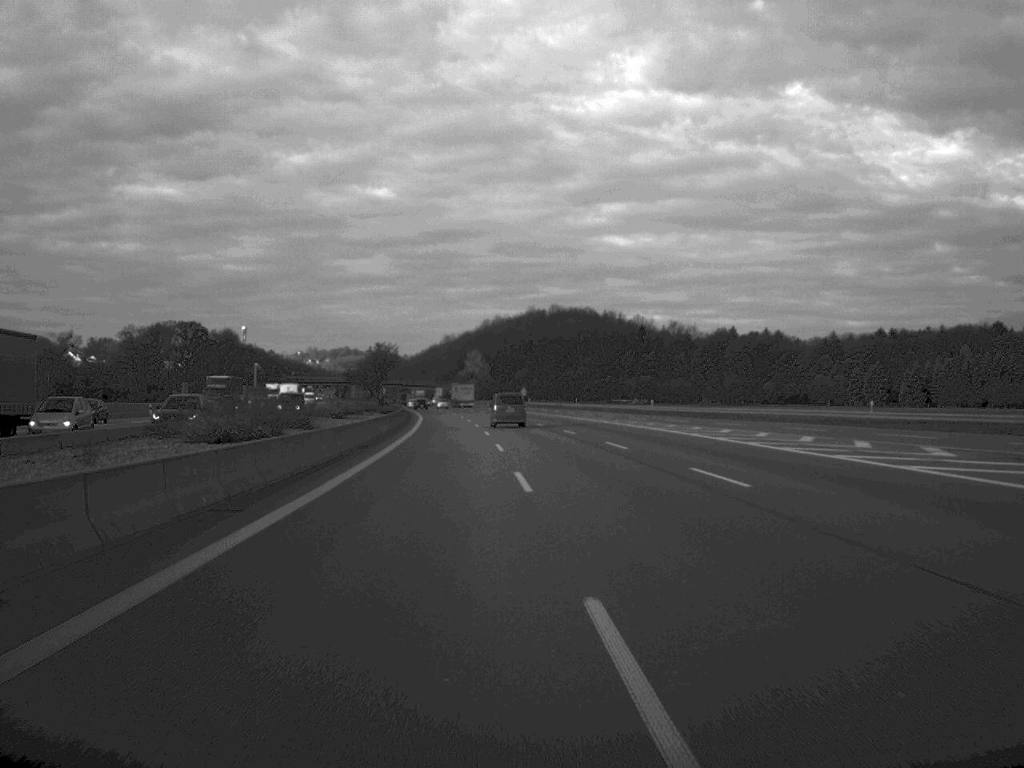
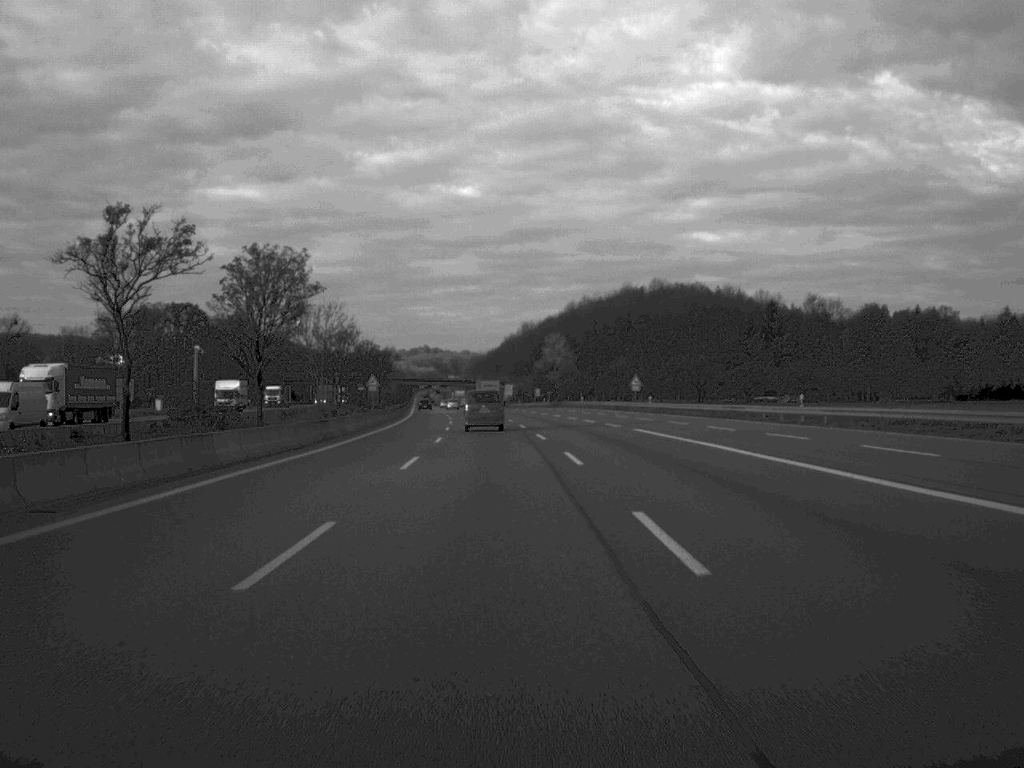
(-2.4, +99.9) m; -4°
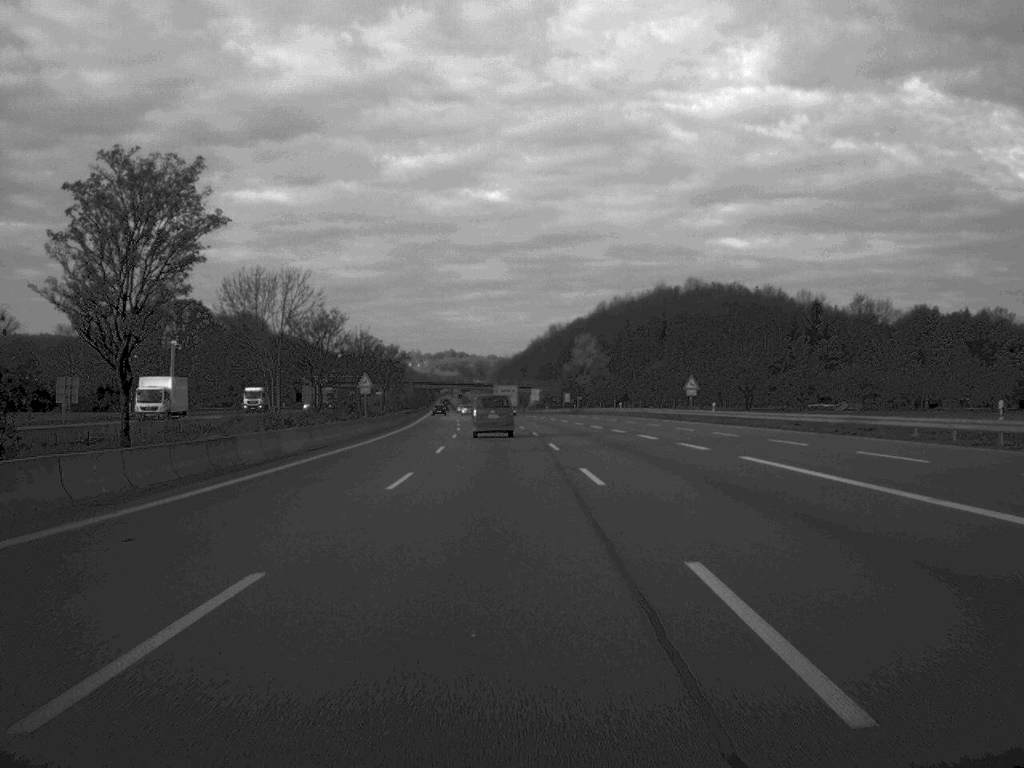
(-0.2, +22.7) m; -1°
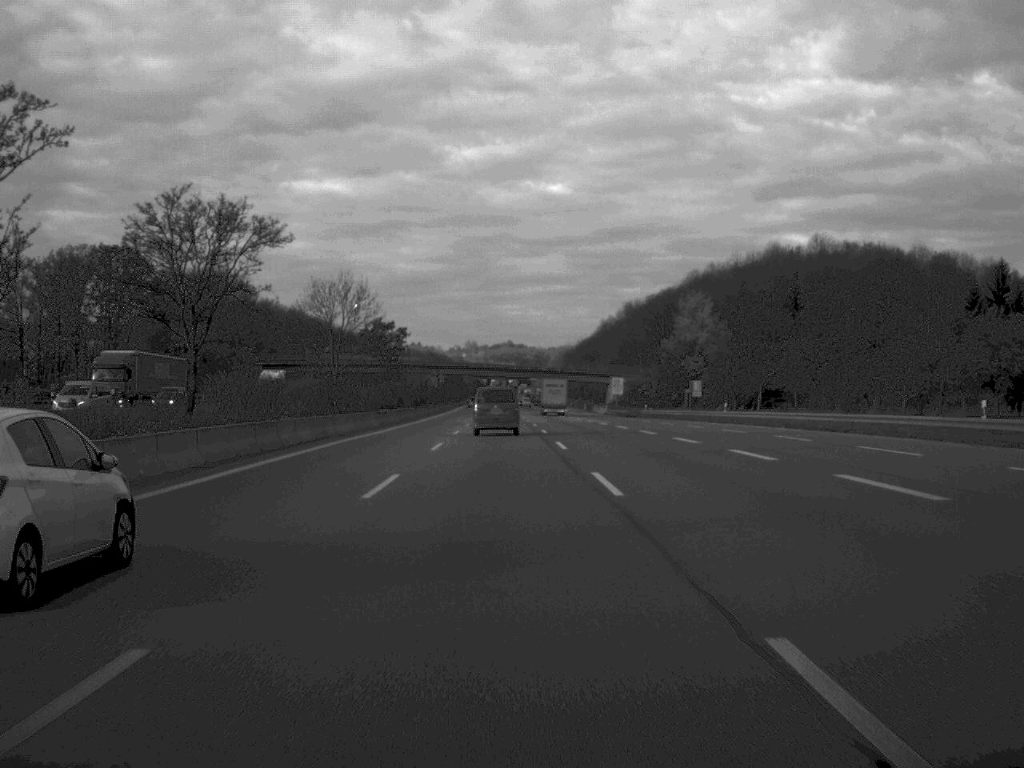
(-2.5, +92.3) m; -3°
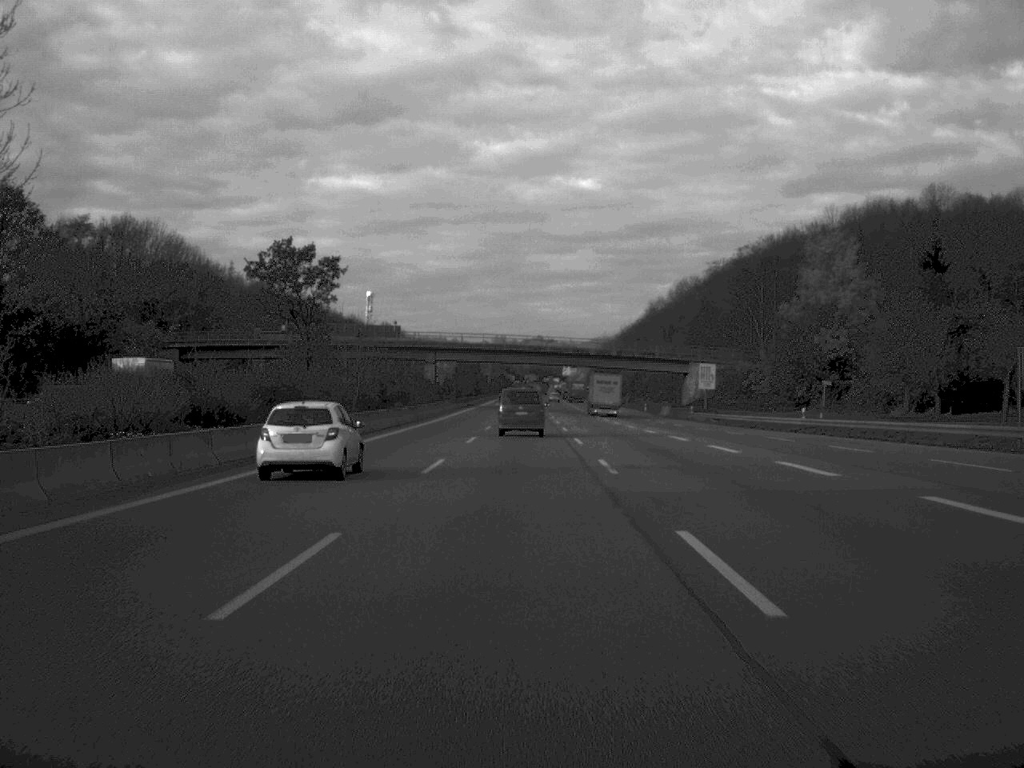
(-1.0, +63.8) m; -1°
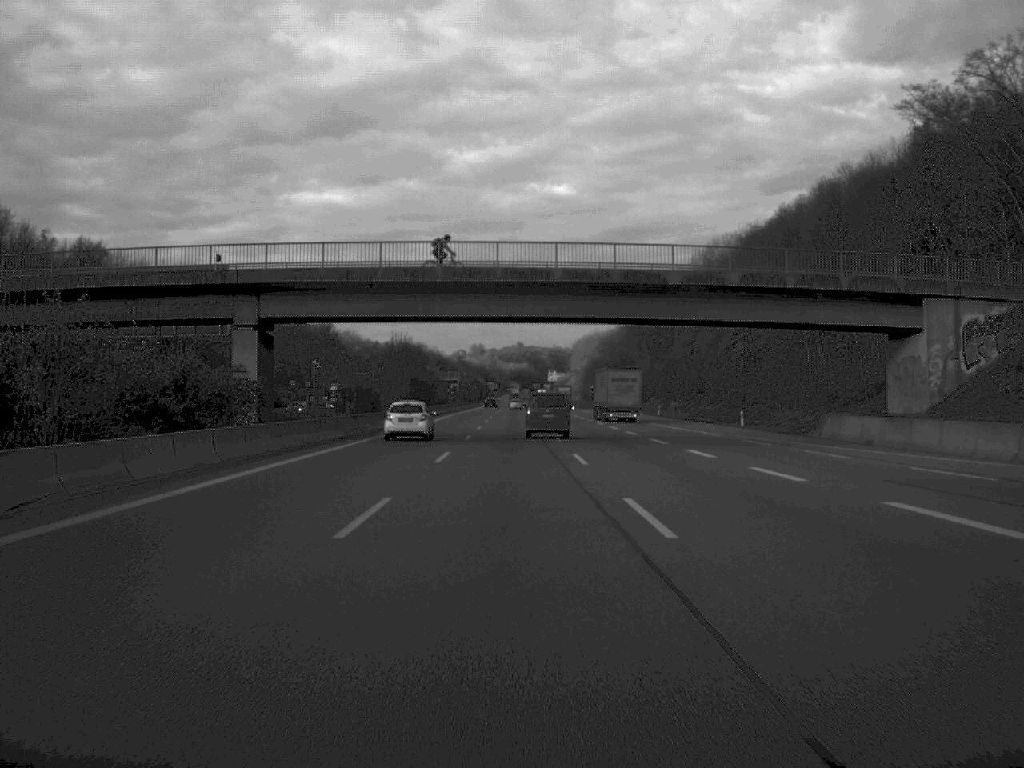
(+0.3, +83.4) m; +1°
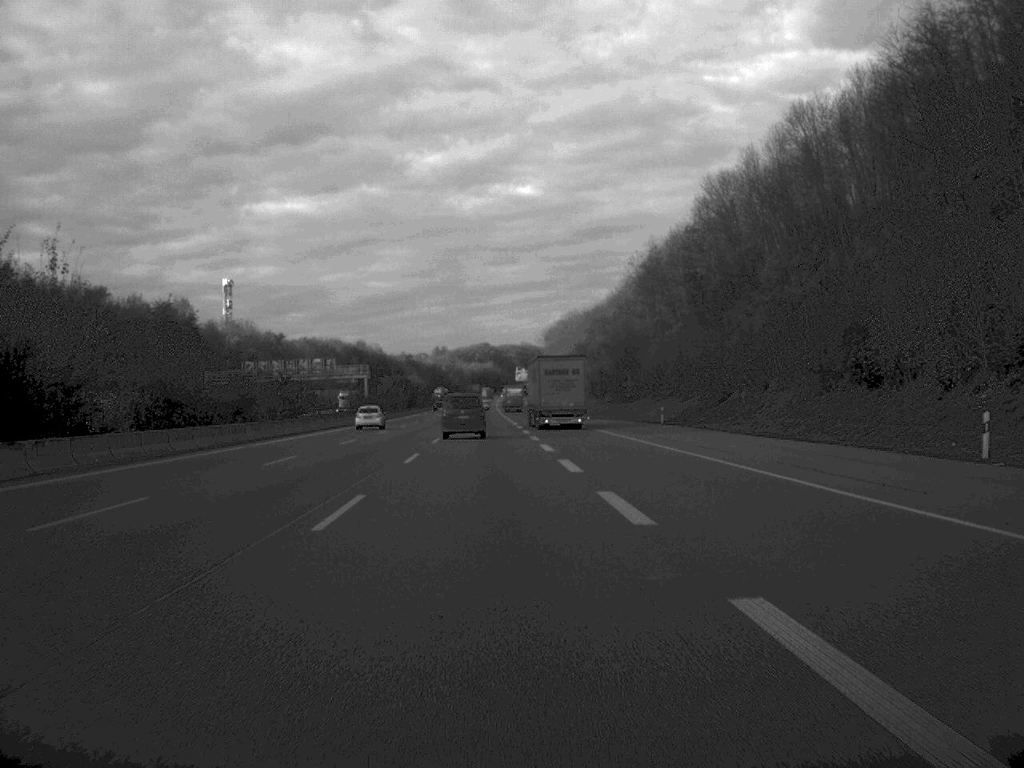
(+2.8, +105.4) m; +1°
